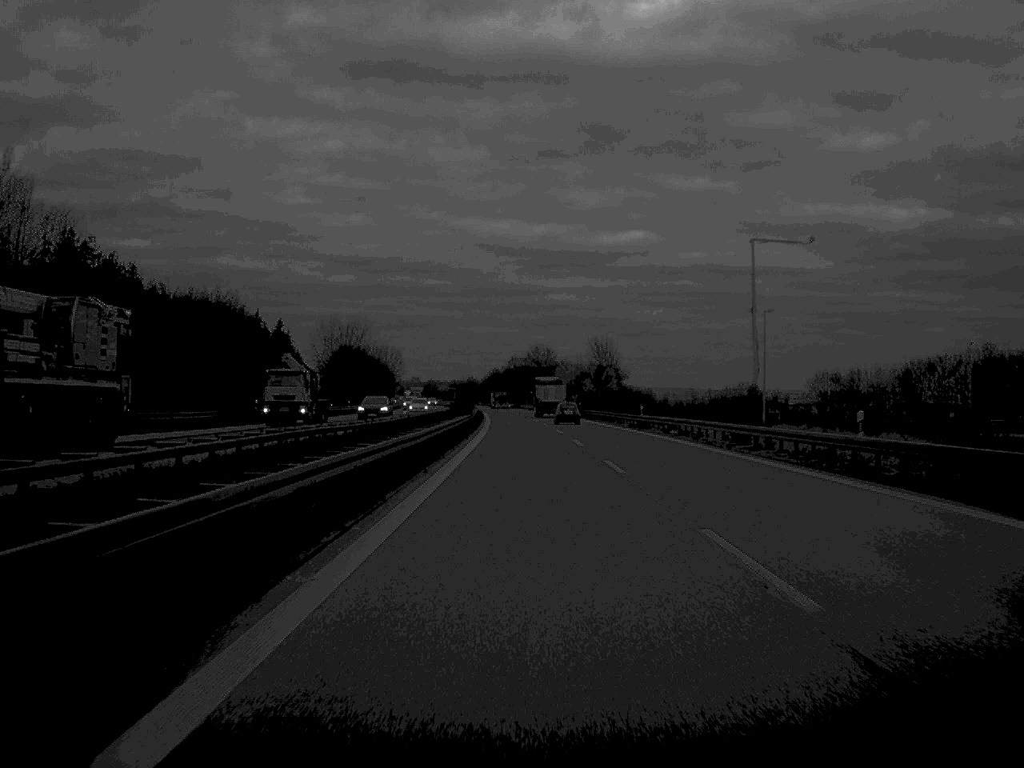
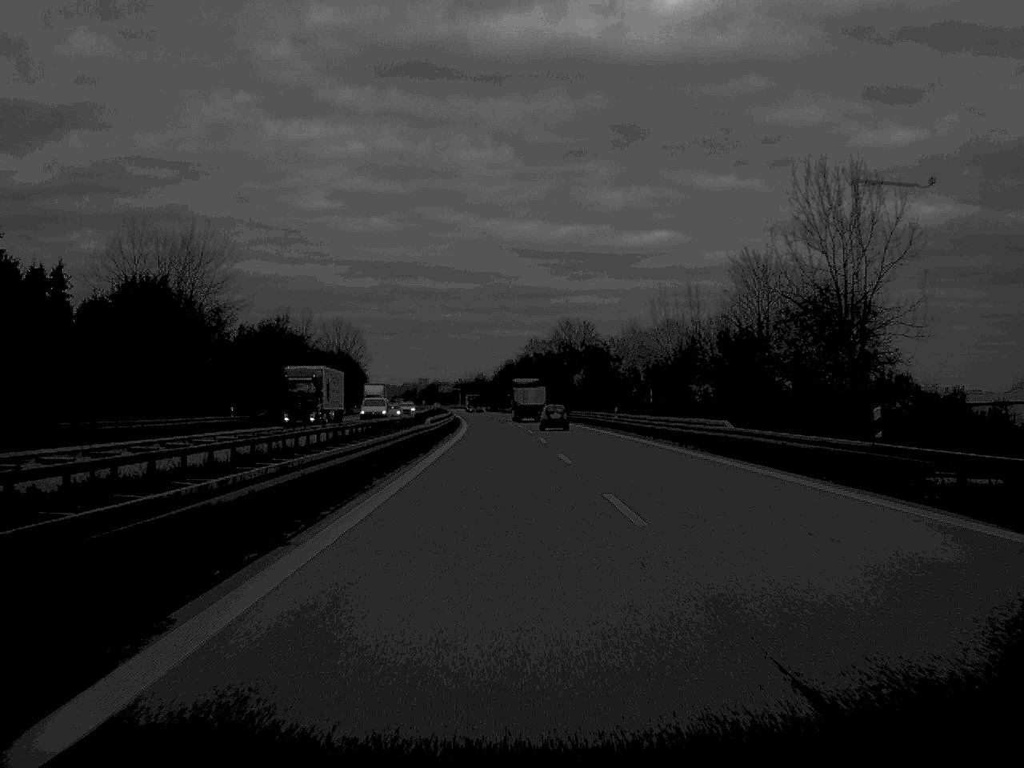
(-0.7, +100.1) m; -1°
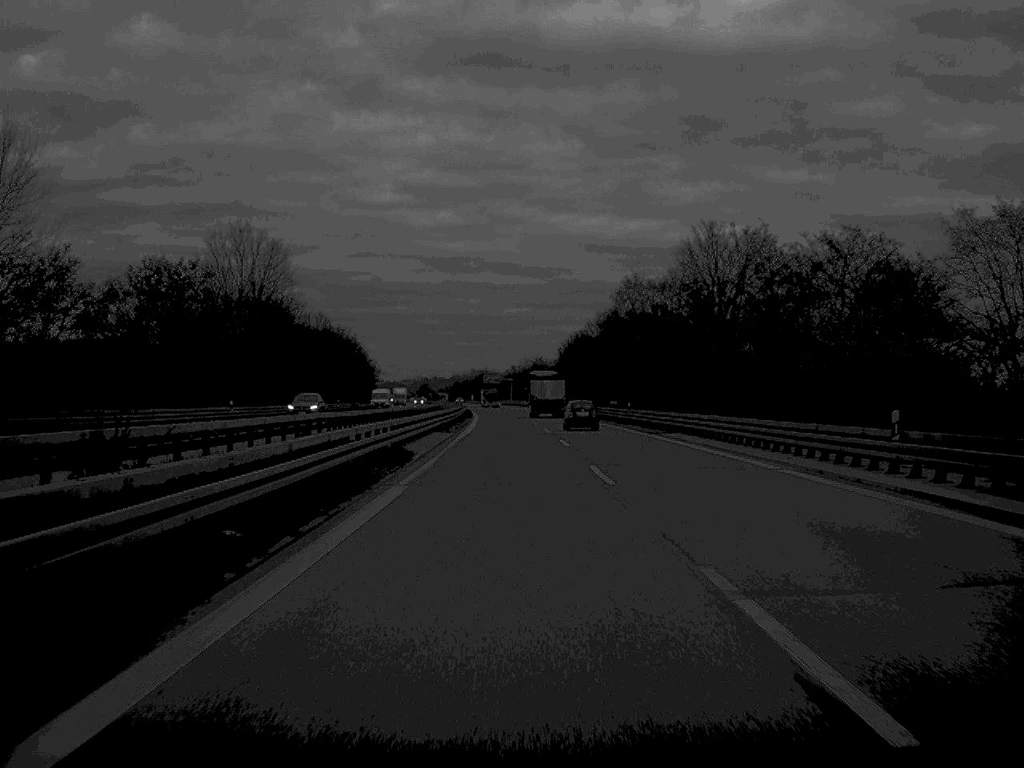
(-2.6, +99.2) m; -3°
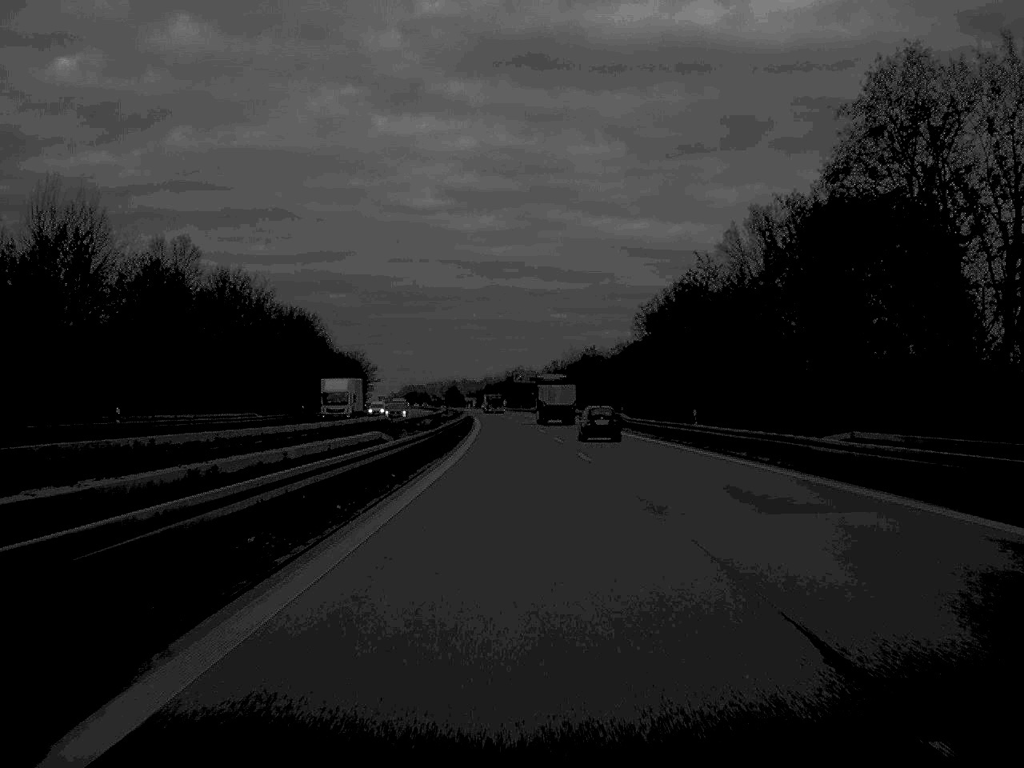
(-1.2, +77.6) m; -2°
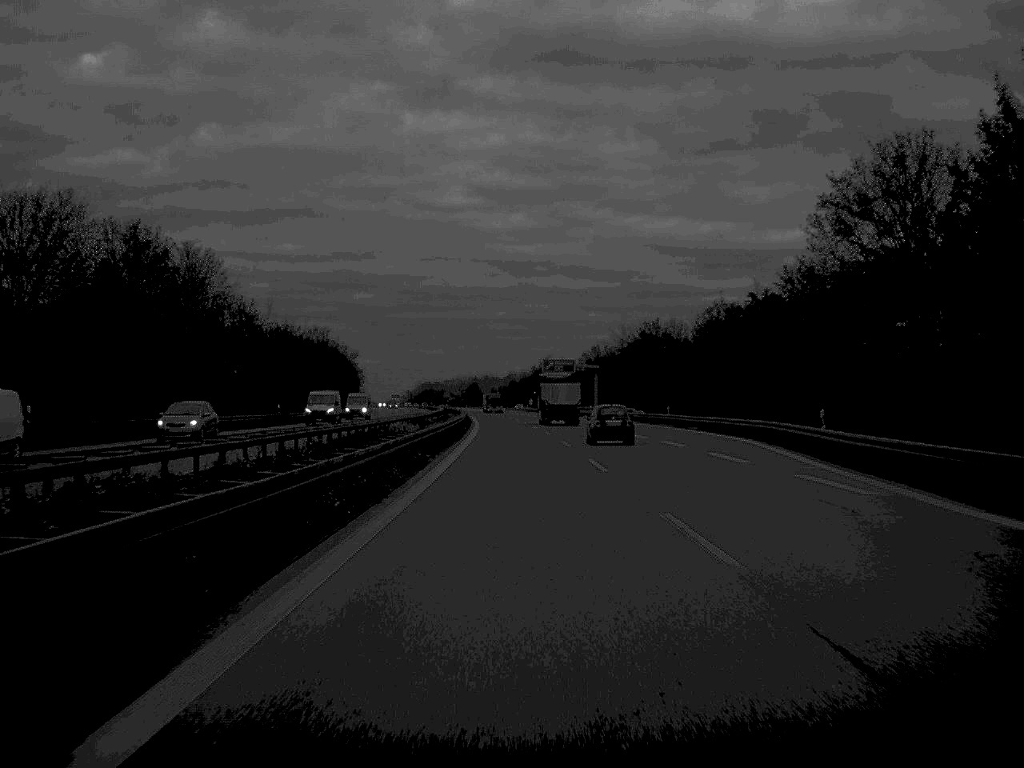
(-0.6, +59.6) m; -1°
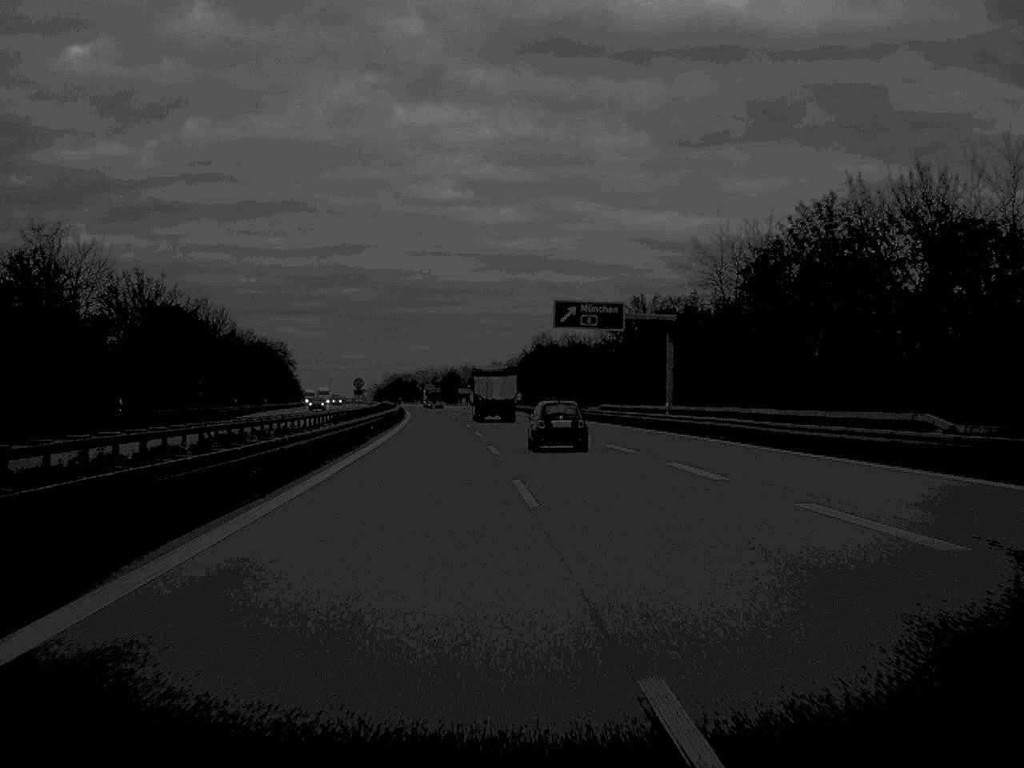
(-0.2, +80.0) m; +1°
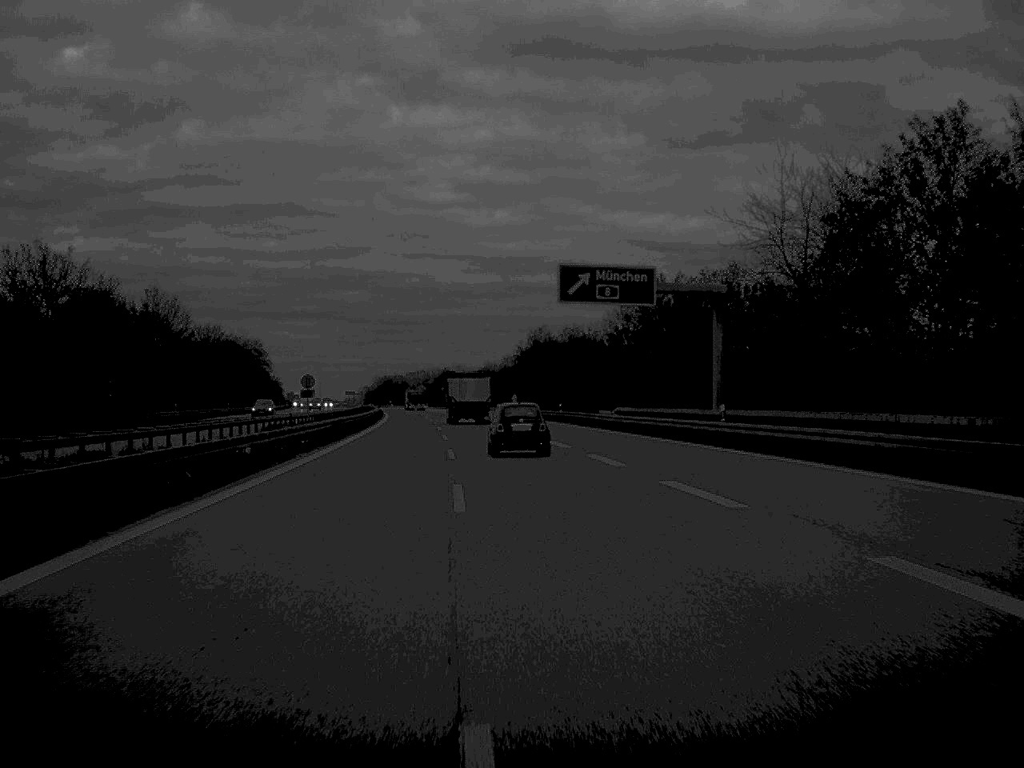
(0.0, +18.5) m; 0°
